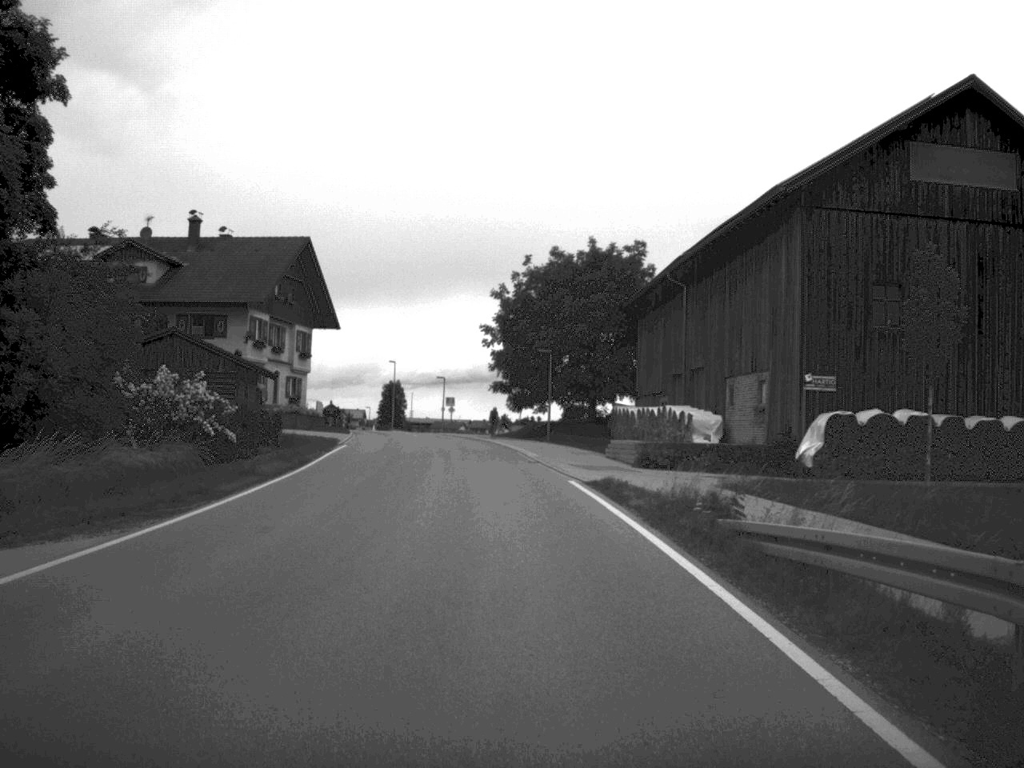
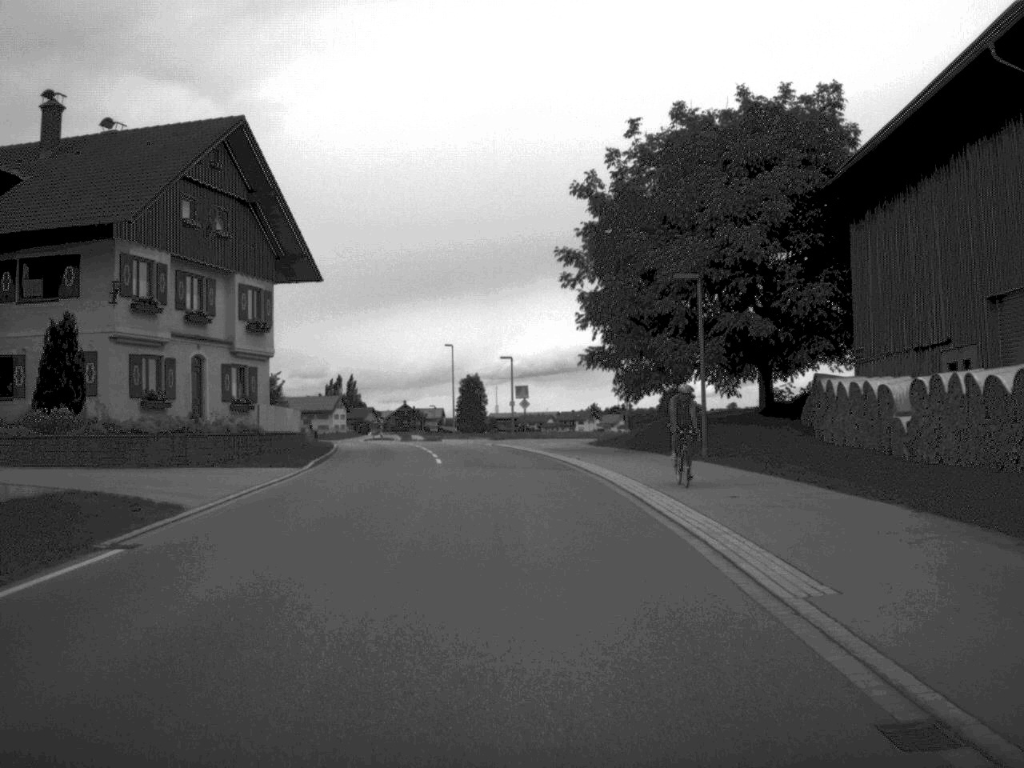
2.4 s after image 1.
(-1.1, +32.8) m; -4°
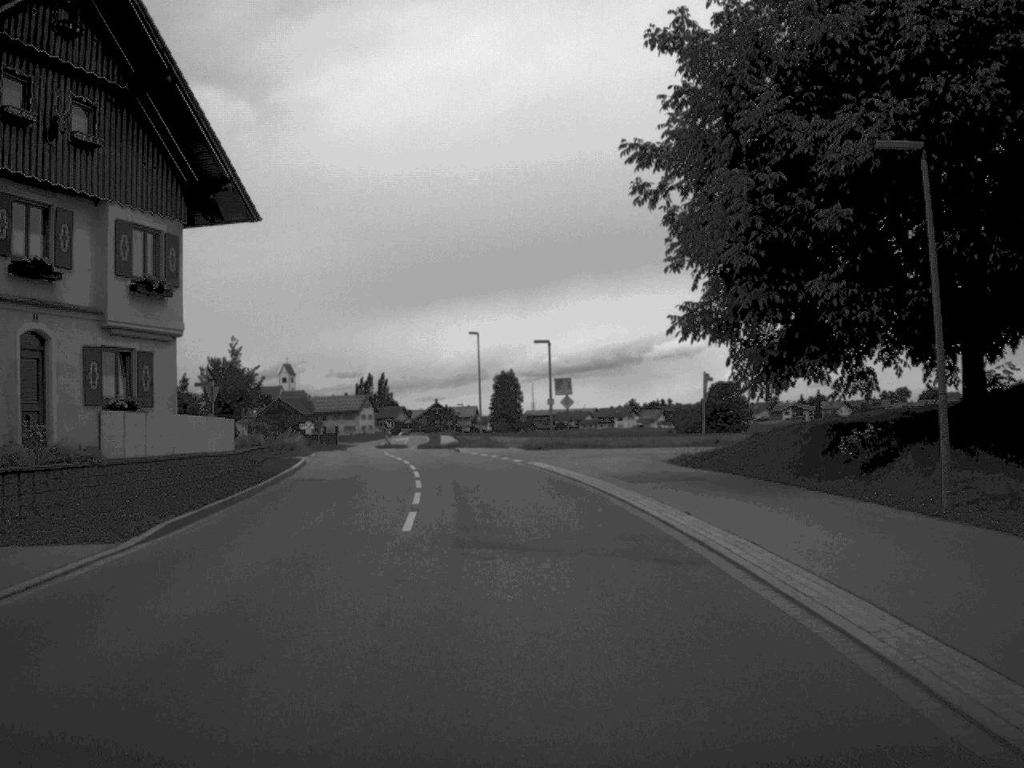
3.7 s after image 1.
(-0.3, +16.7) m; -2°
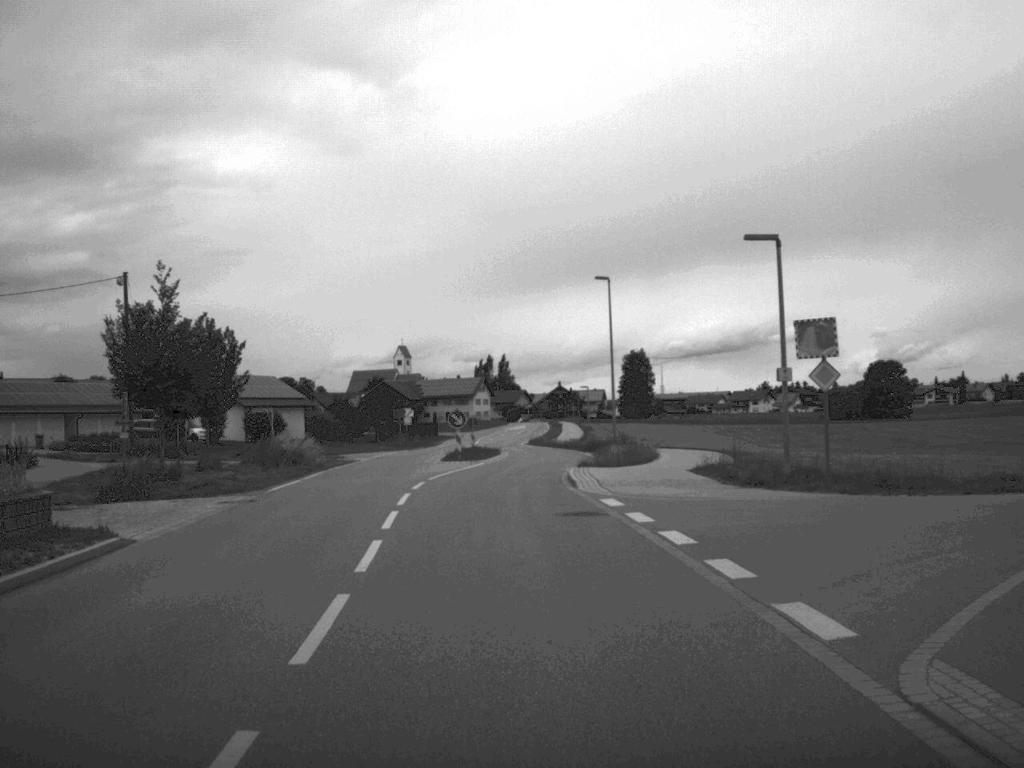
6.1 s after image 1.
(-1.3, +30.2) m; -6°
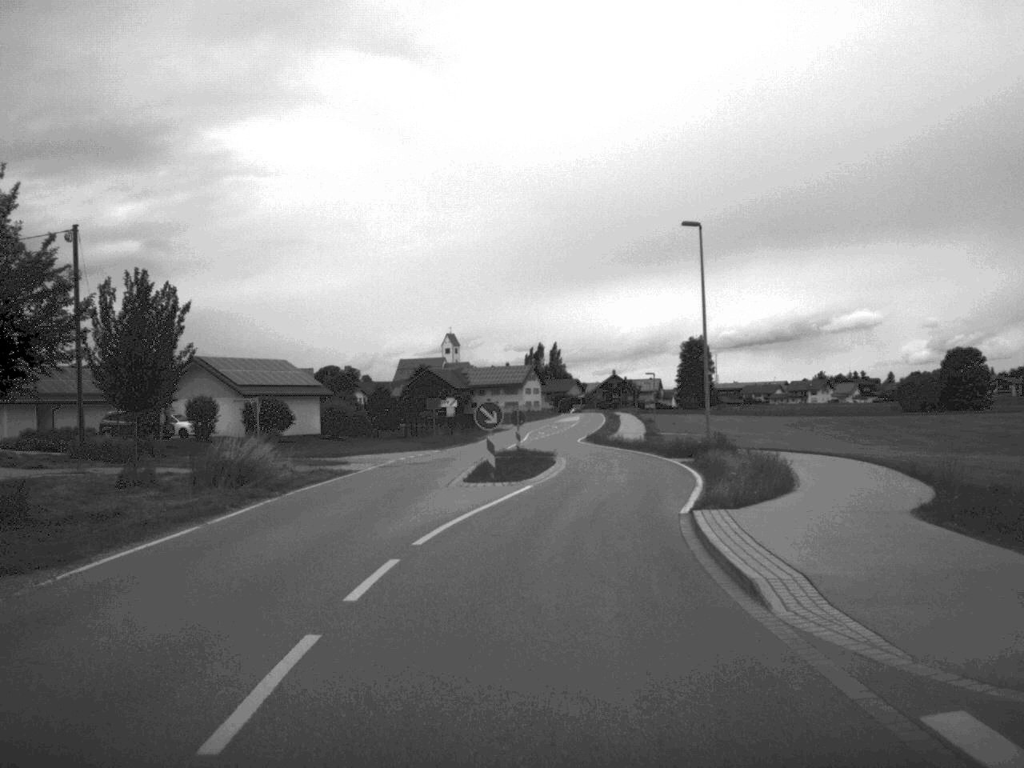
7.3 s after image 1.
(-0.4, +15.3) m; -2°
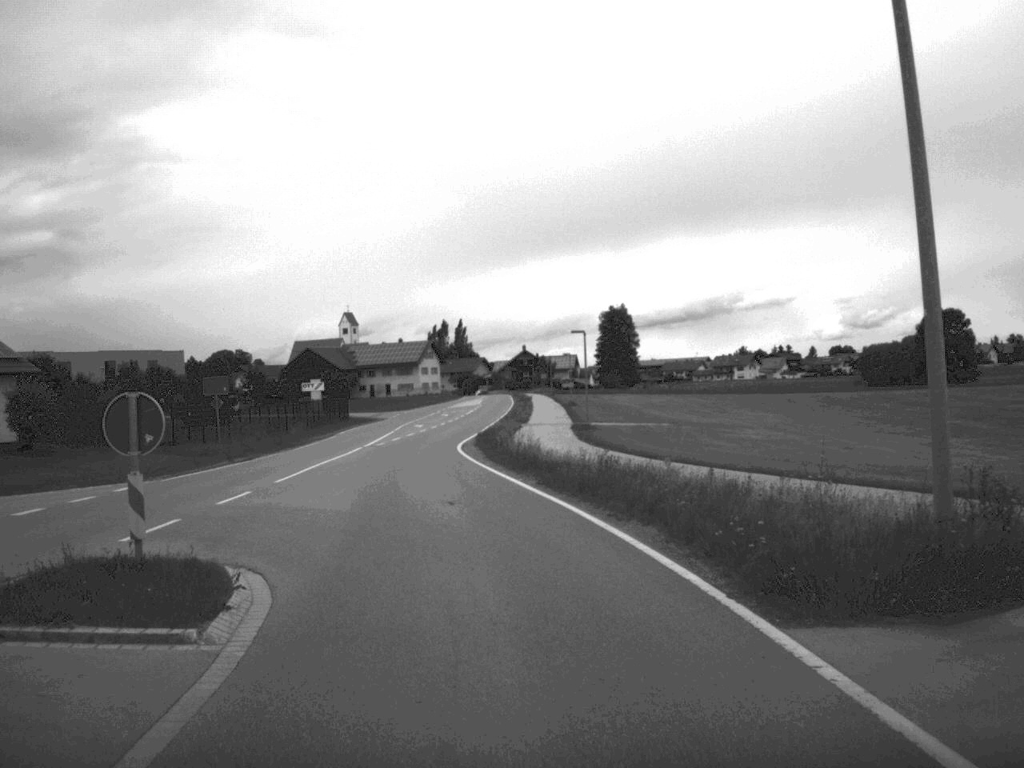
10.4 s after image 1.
(+2.4, +34.9) m; +4°
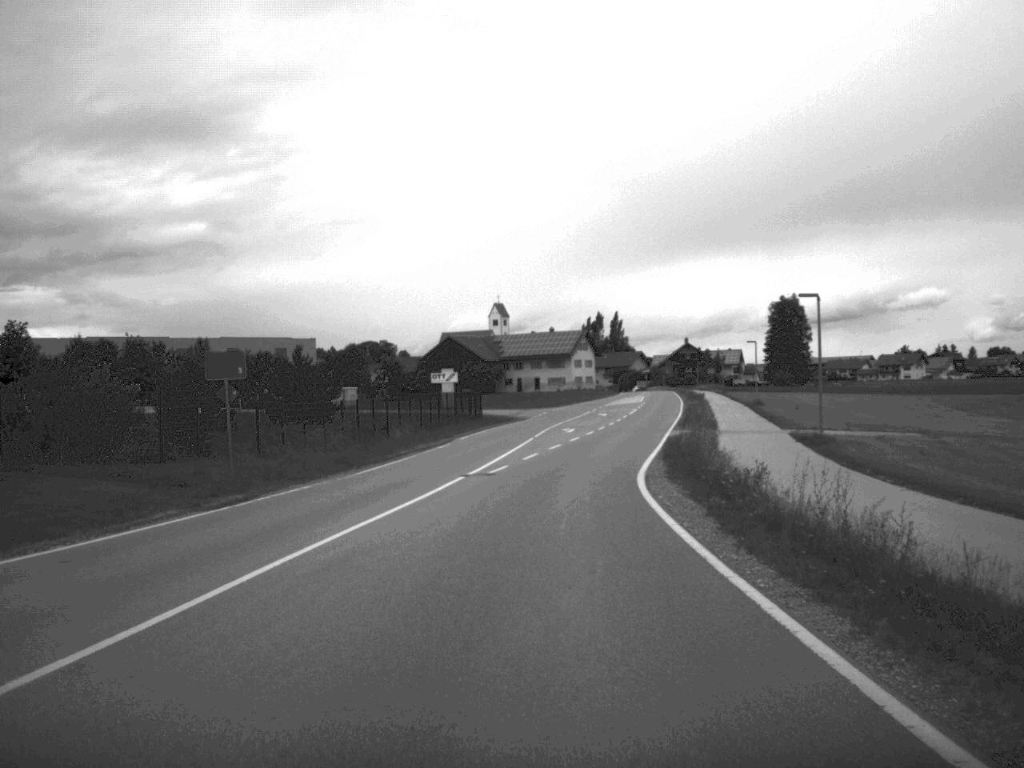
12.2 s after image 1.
(-1.5, +20.4) m; -7°
